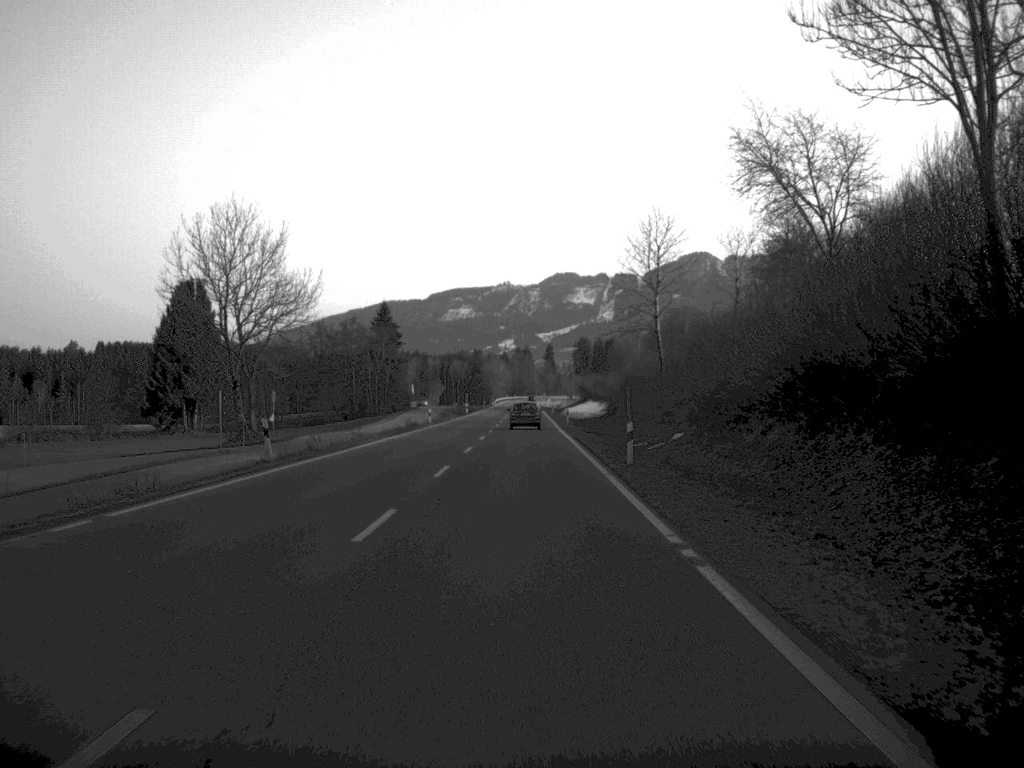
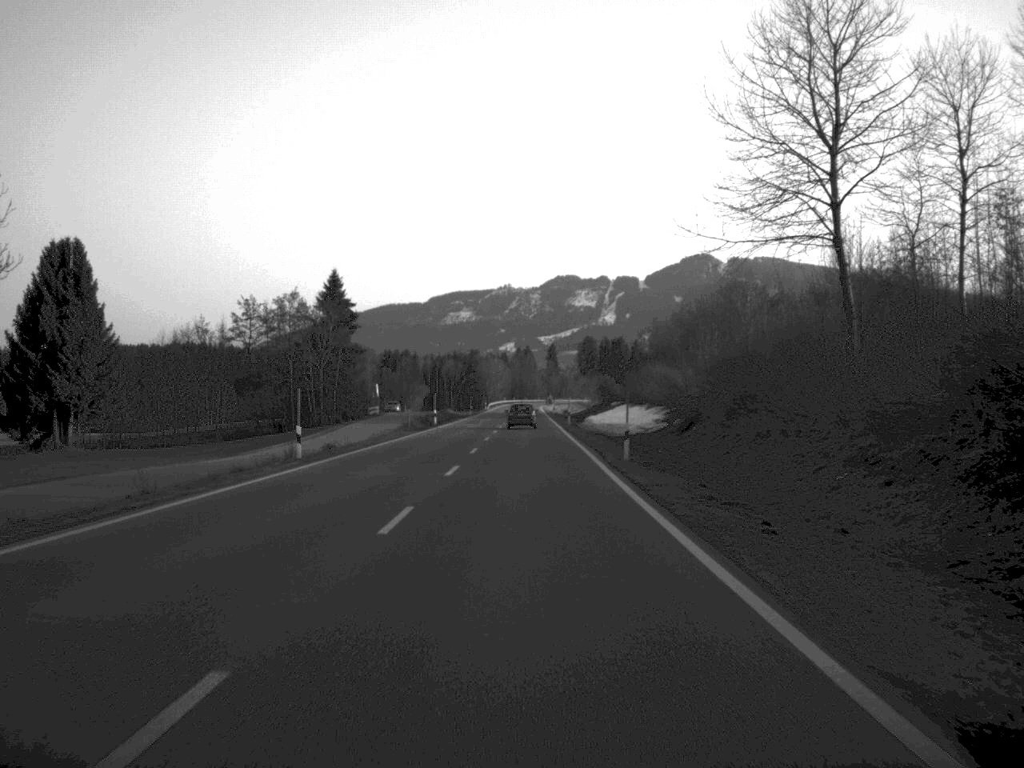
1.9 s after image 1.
(0.0, +46.8) m; 0°
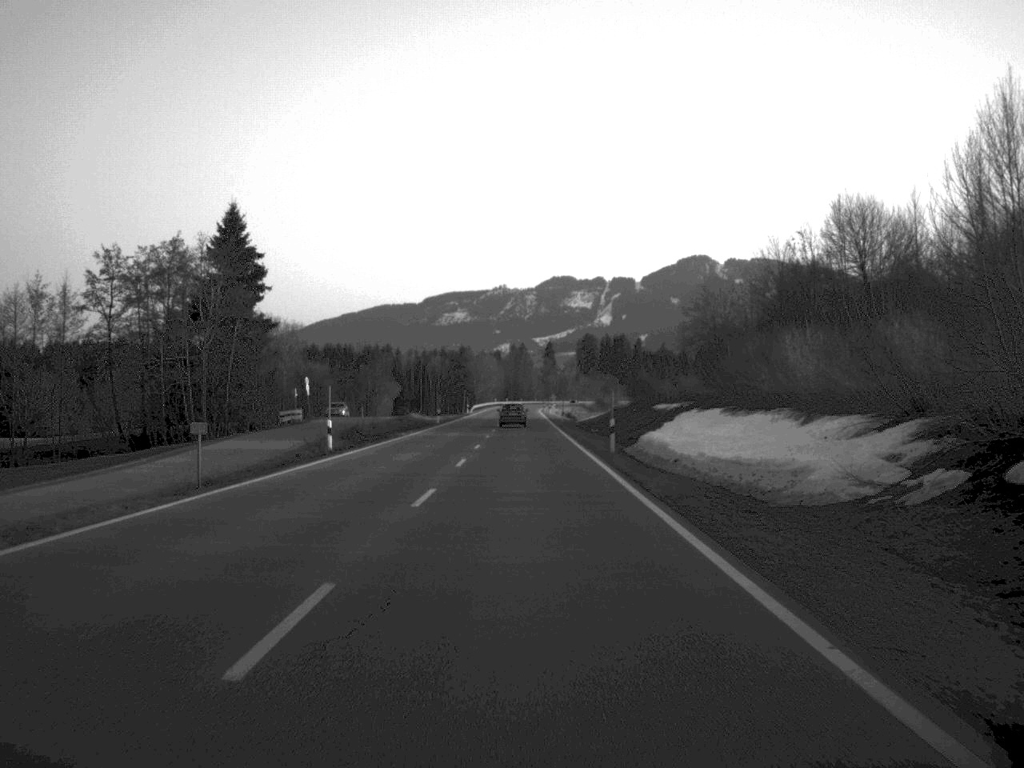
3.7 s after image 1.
(+0.1, +44.3) m; 0°
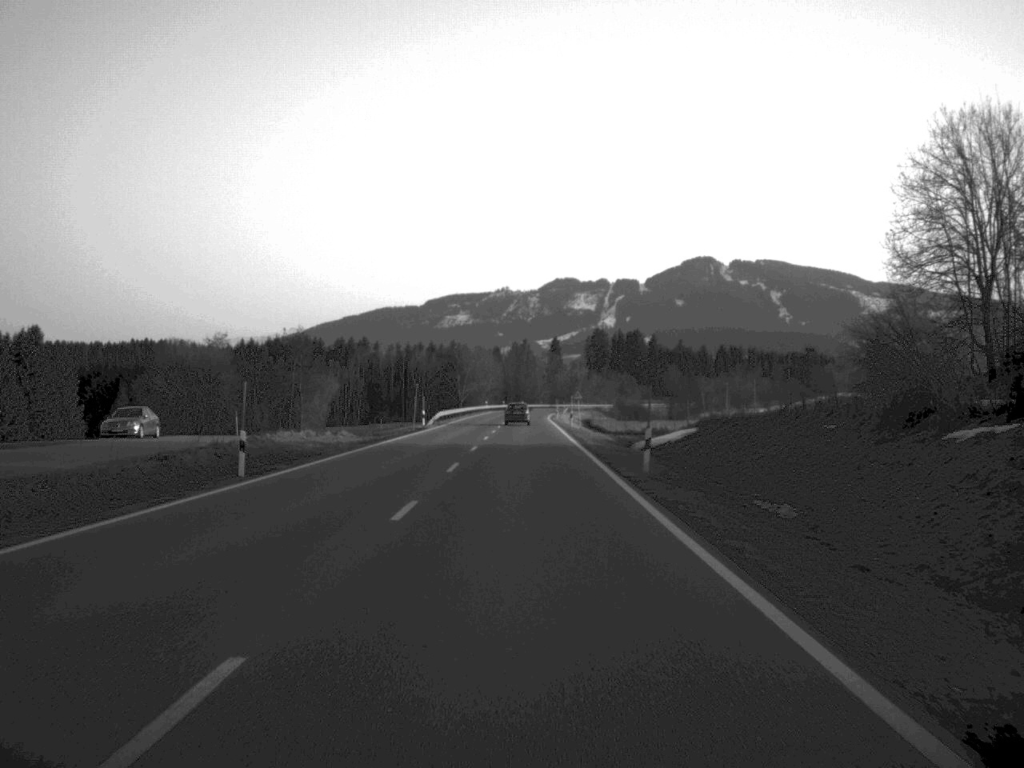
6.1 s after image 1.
(+0.1, +62.3) m; 0°
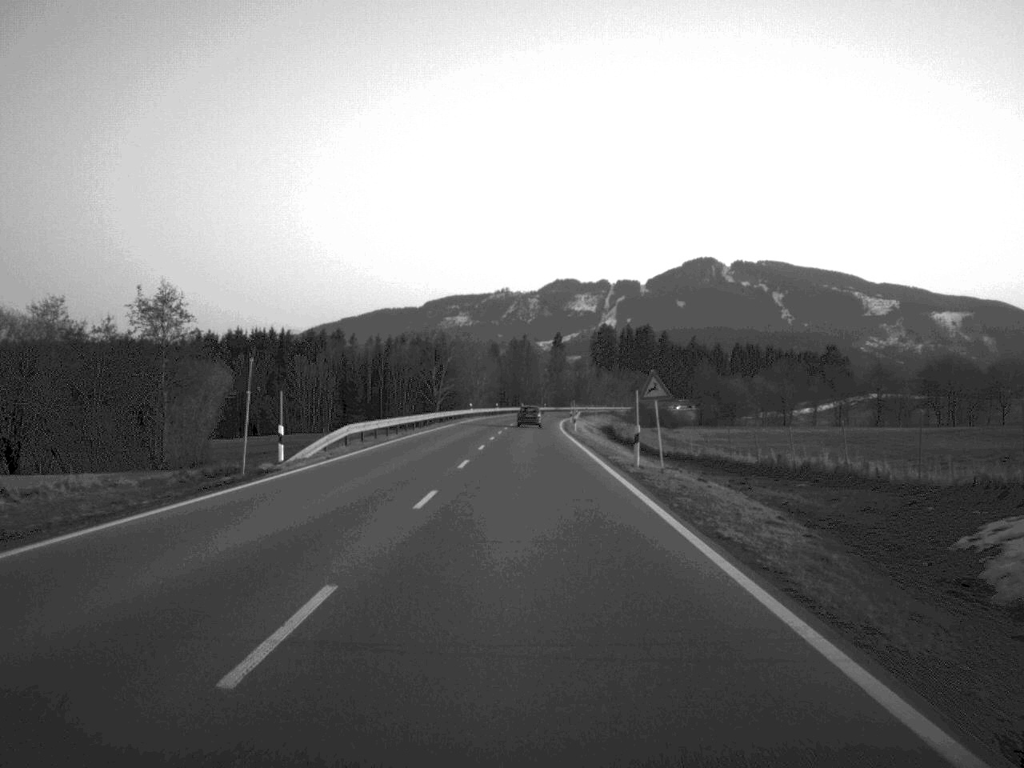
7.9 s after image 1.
(0.0, +45.5) m; 0°
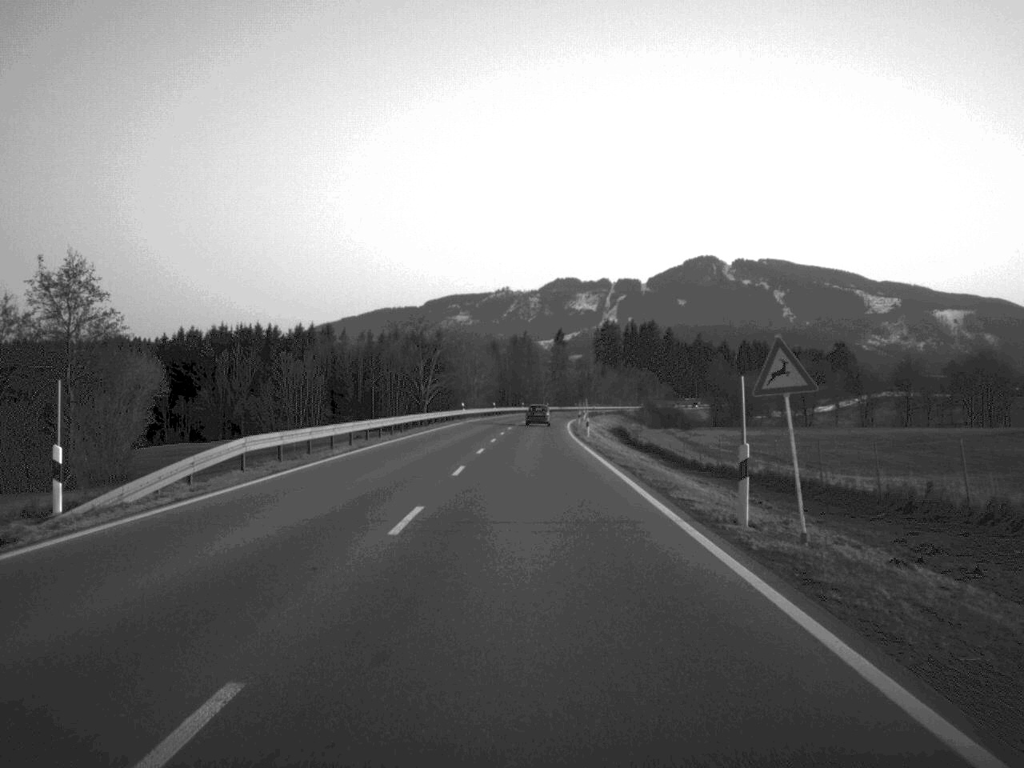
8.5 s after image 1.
(0.0, +15.8) m; 0°
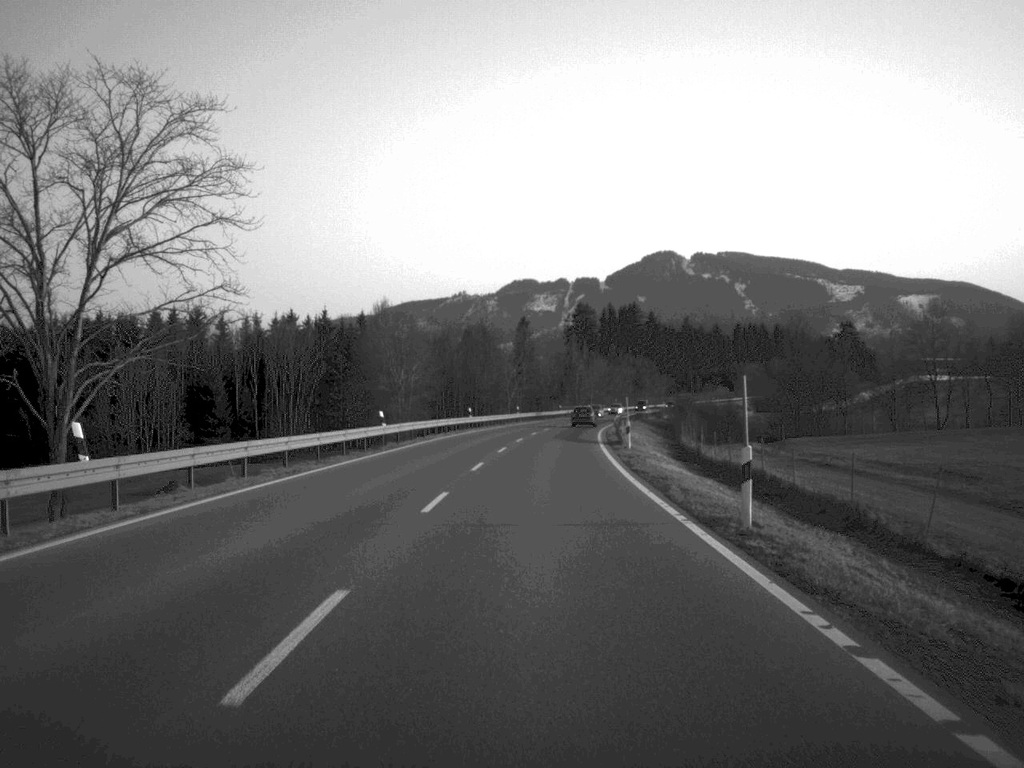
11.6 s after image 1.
(+0.8, +80.2) m; +2°
